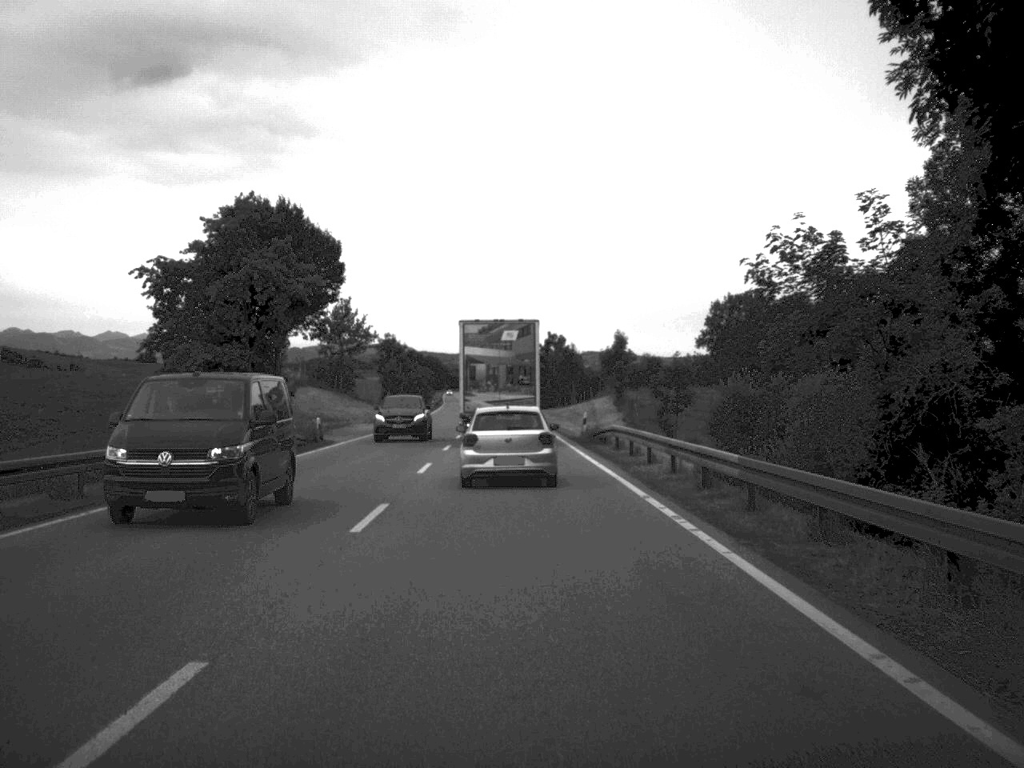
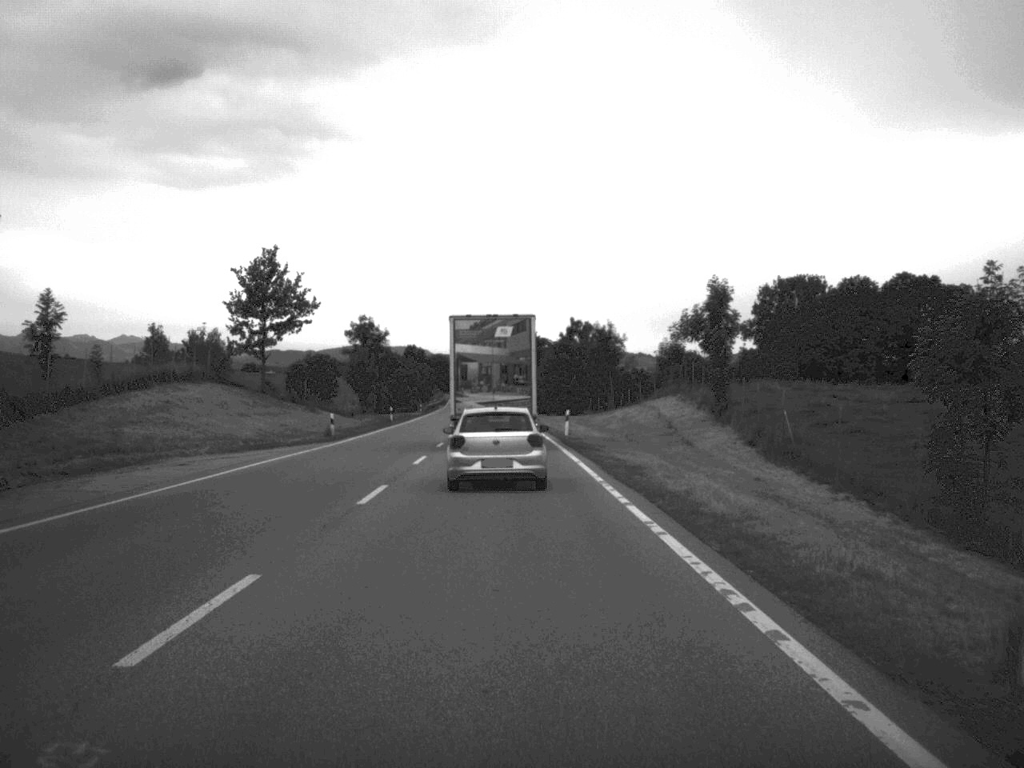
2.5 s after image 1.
(-0.3, +43.1) m; -1°
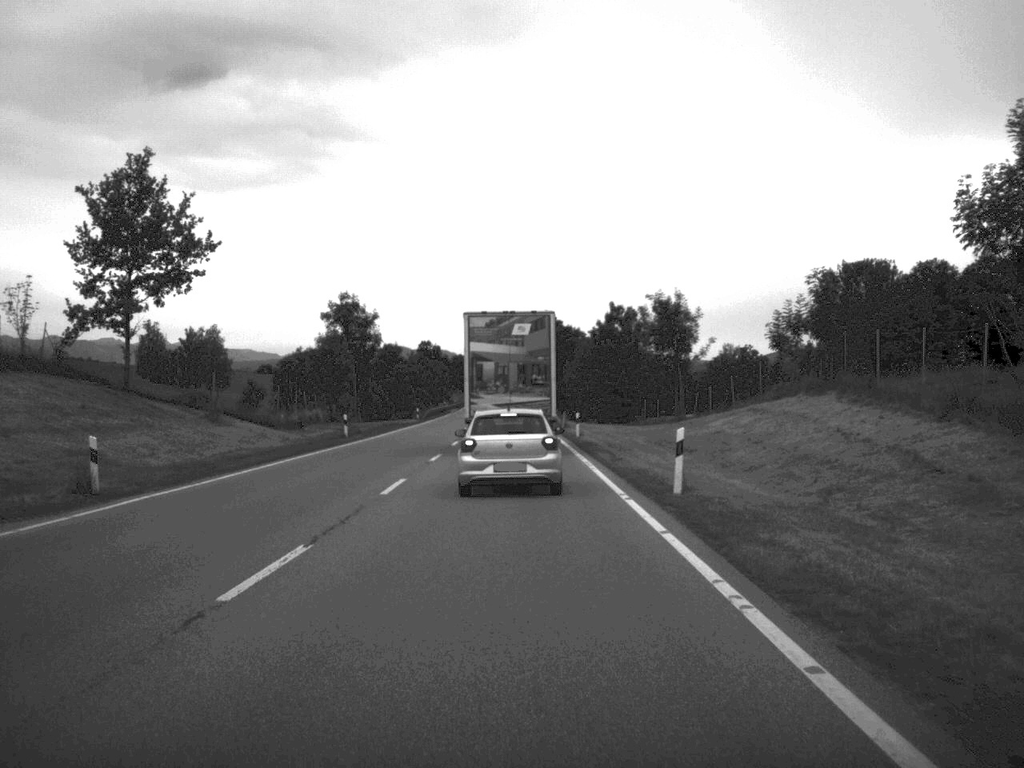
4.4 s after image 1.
(-0.3, +32.6) m; -1°
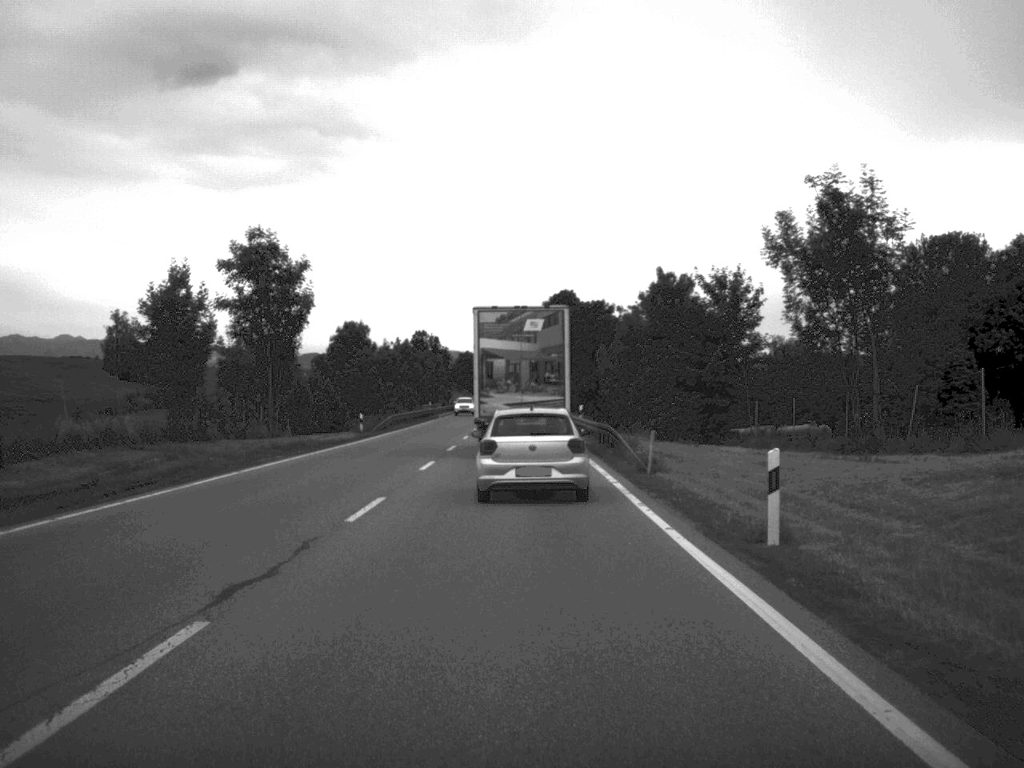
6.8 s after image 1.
(-0.3, +40.5) m; -1°
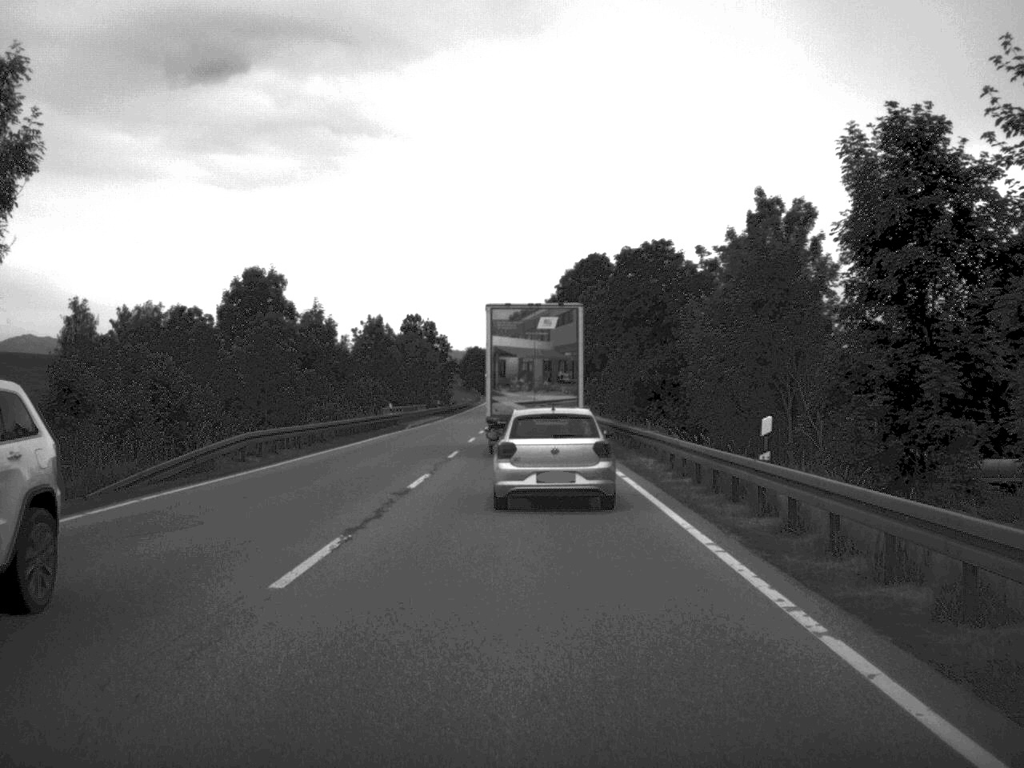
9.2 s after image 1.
(-0.4, +41.6) m; -1°
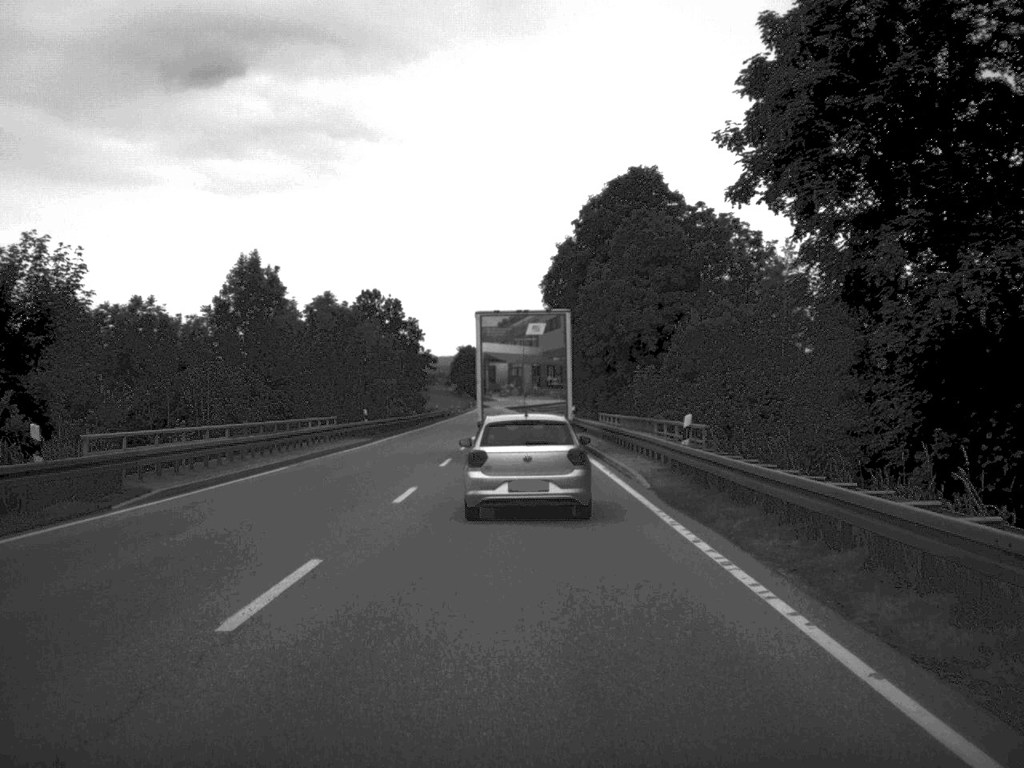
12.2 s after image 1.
(0.0, +48.5) m; 0°
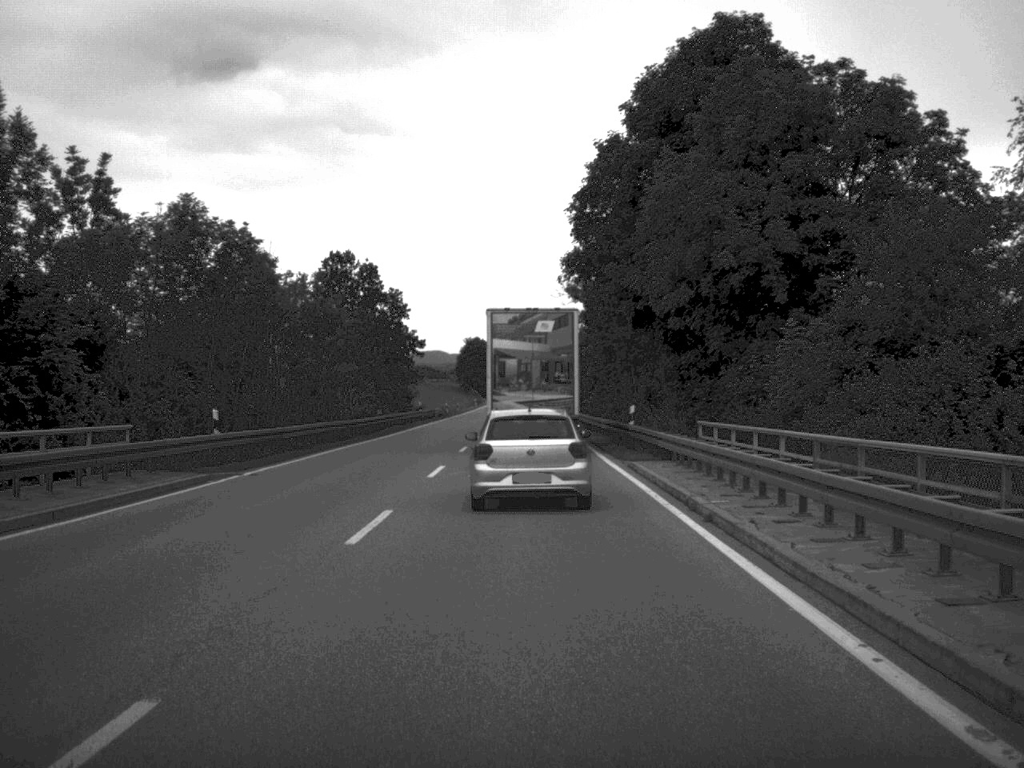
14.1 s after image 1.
(-0.2, +30.3) m; -1°
